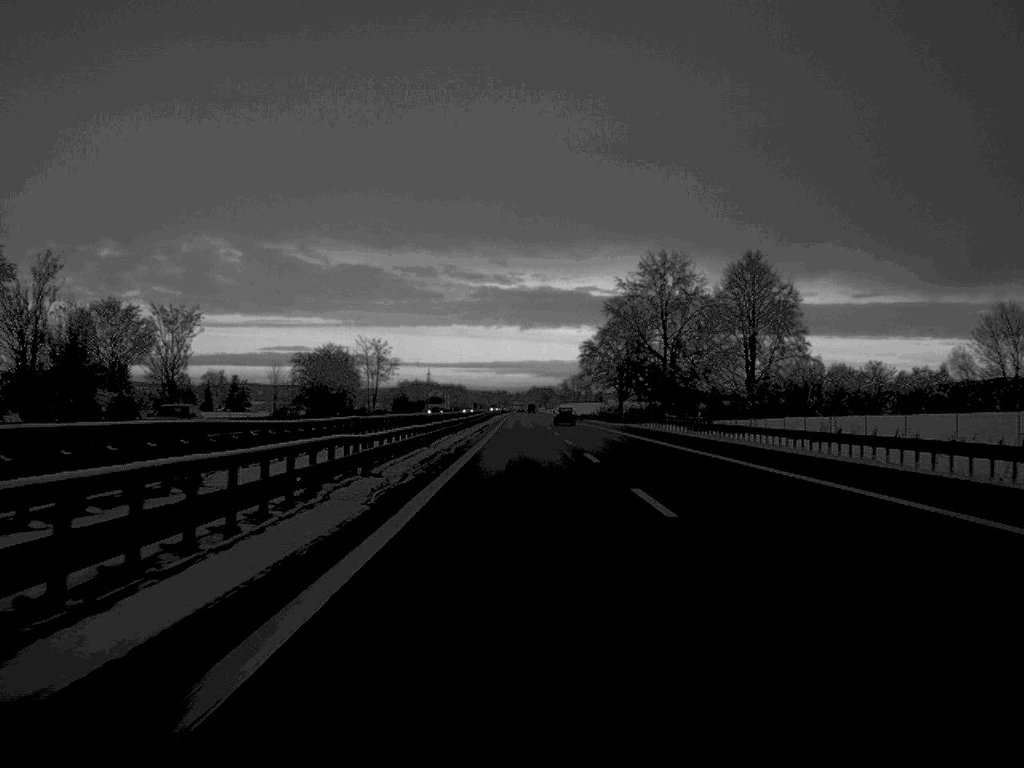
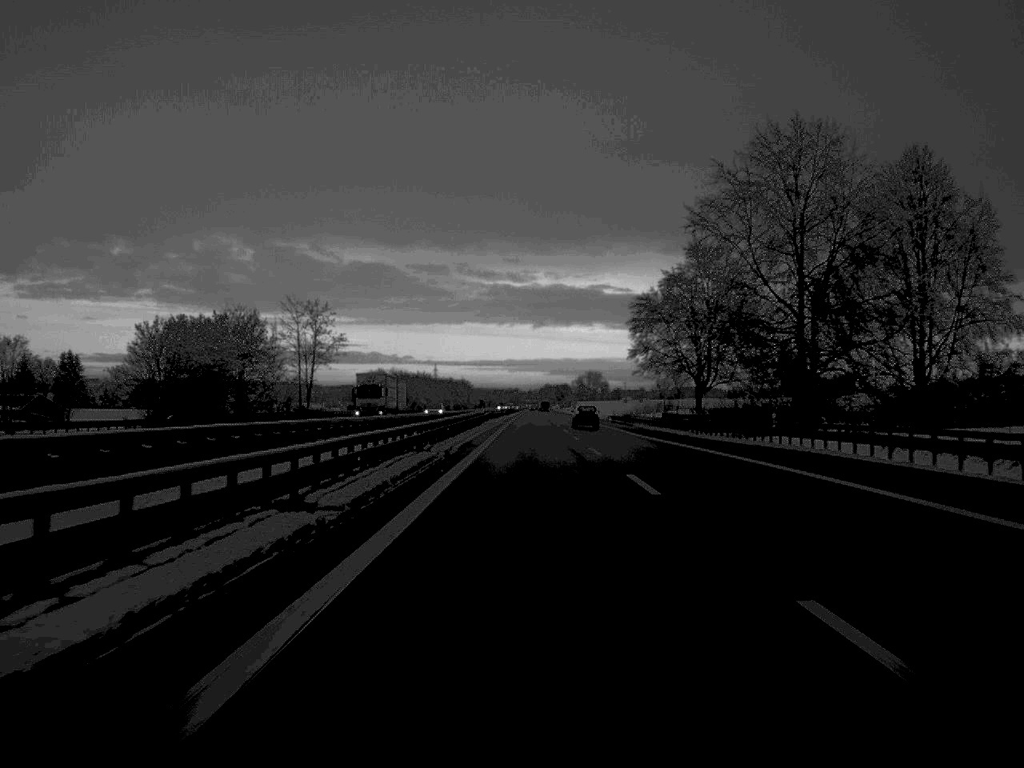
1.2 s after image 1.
(-0.3, +68.0) m; -1°
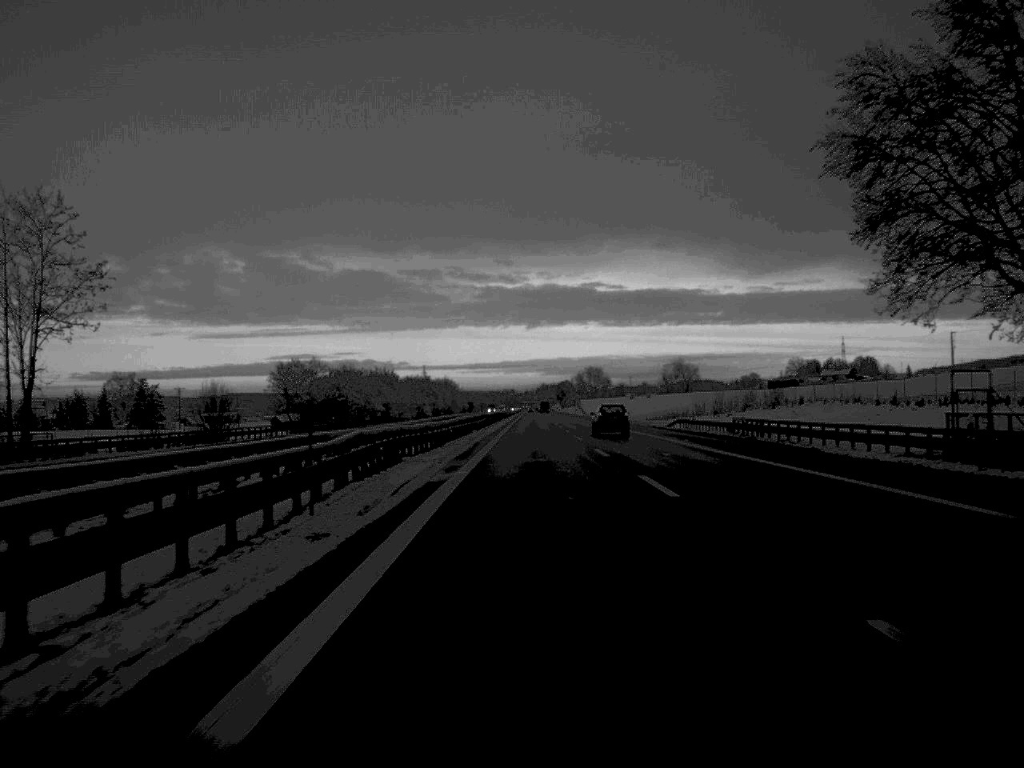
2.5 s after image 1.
(0.0, +72.5) m; 0°
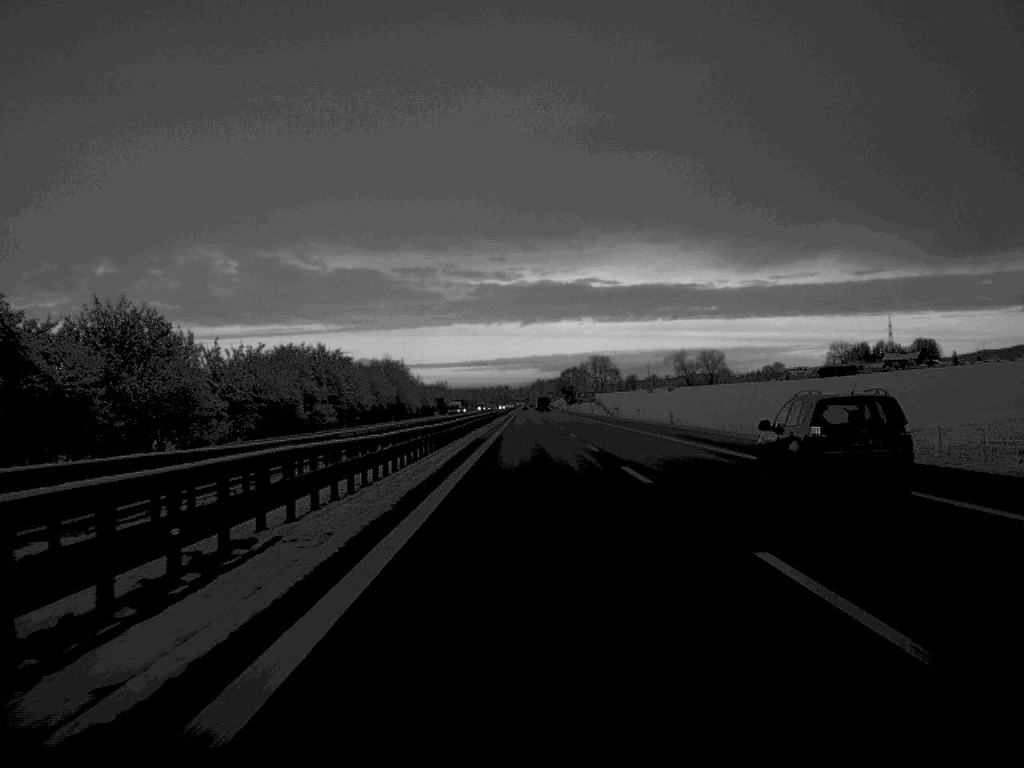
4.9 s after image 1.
(+0.1, +139.6) m; 0°
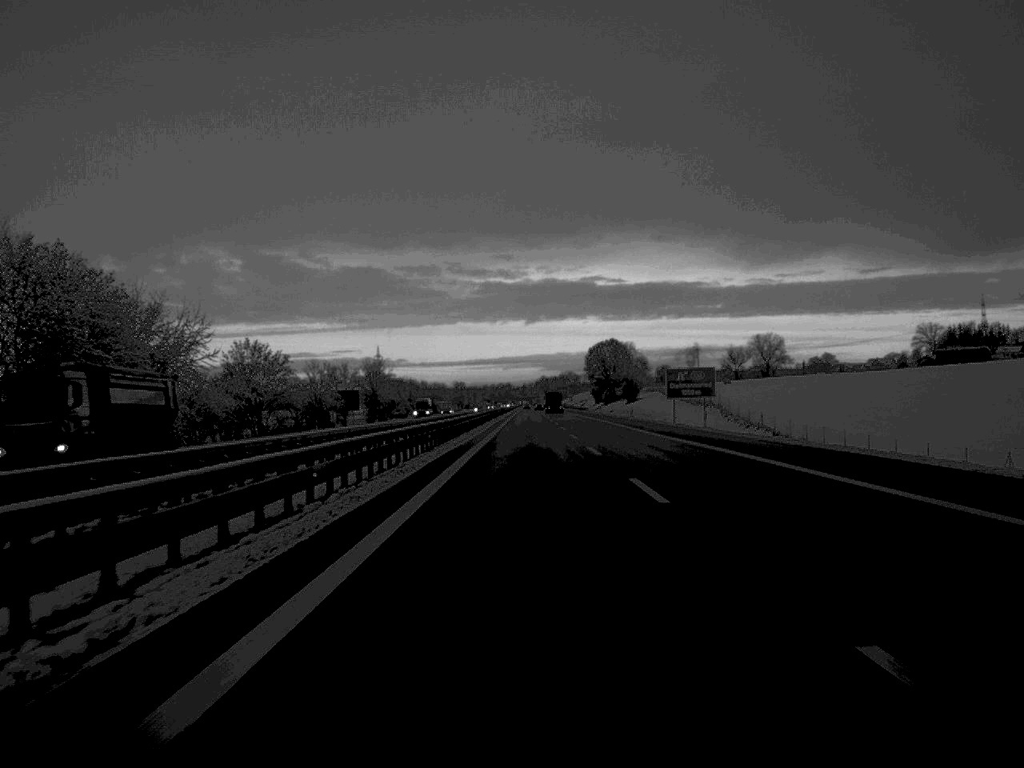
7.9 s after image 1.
(-0.1, +166.1) m; 0°
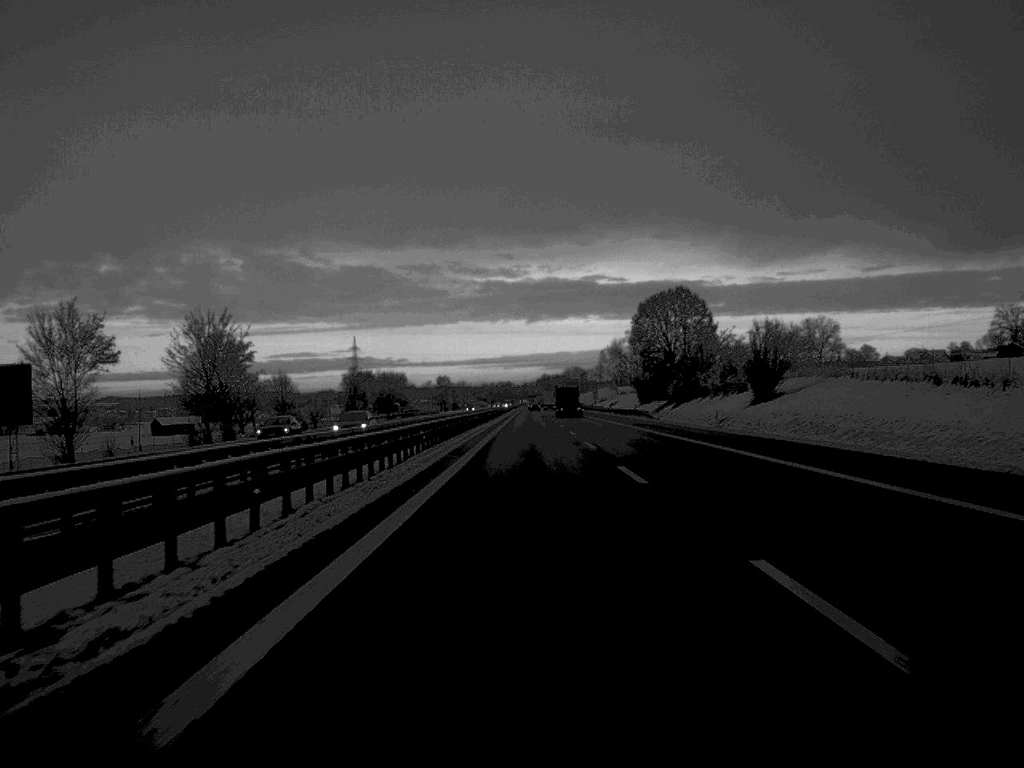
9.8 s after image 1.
(0.0, +103.4) m; 0°
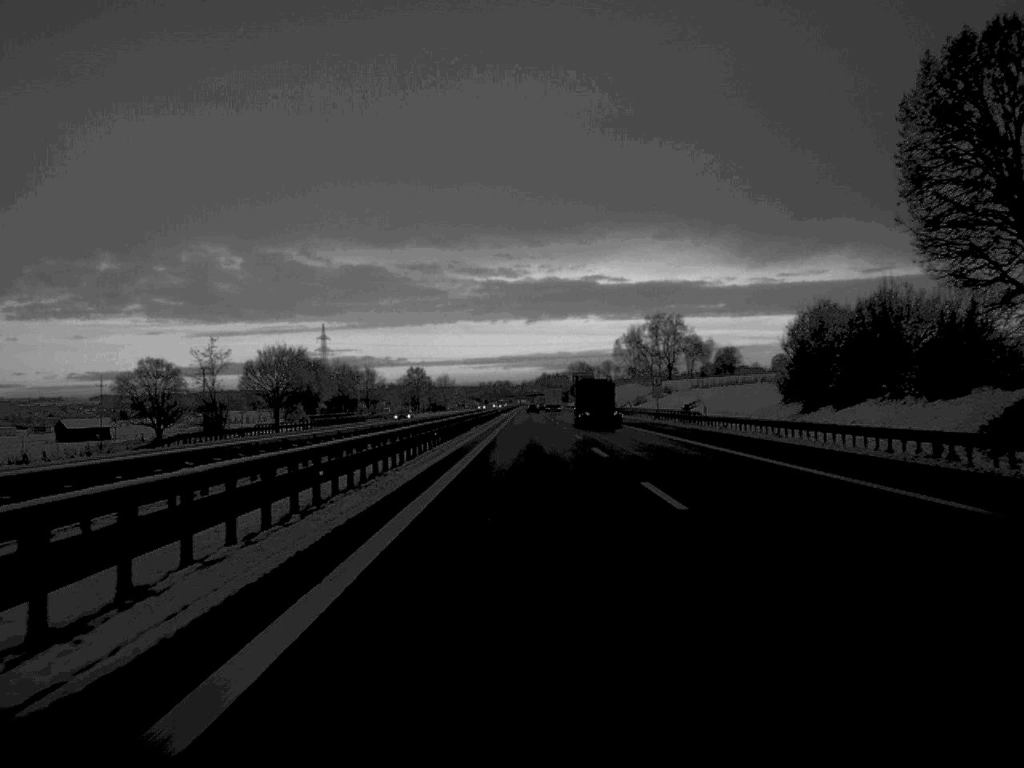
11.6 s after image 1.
(0.0, +95.1) m; 0°
